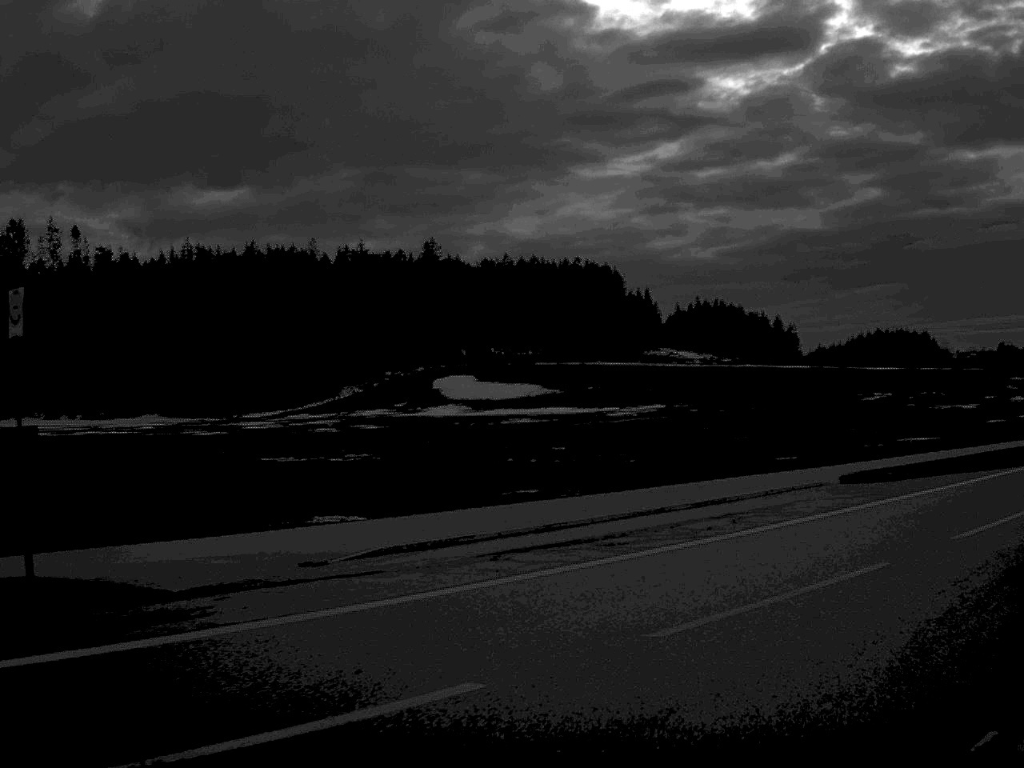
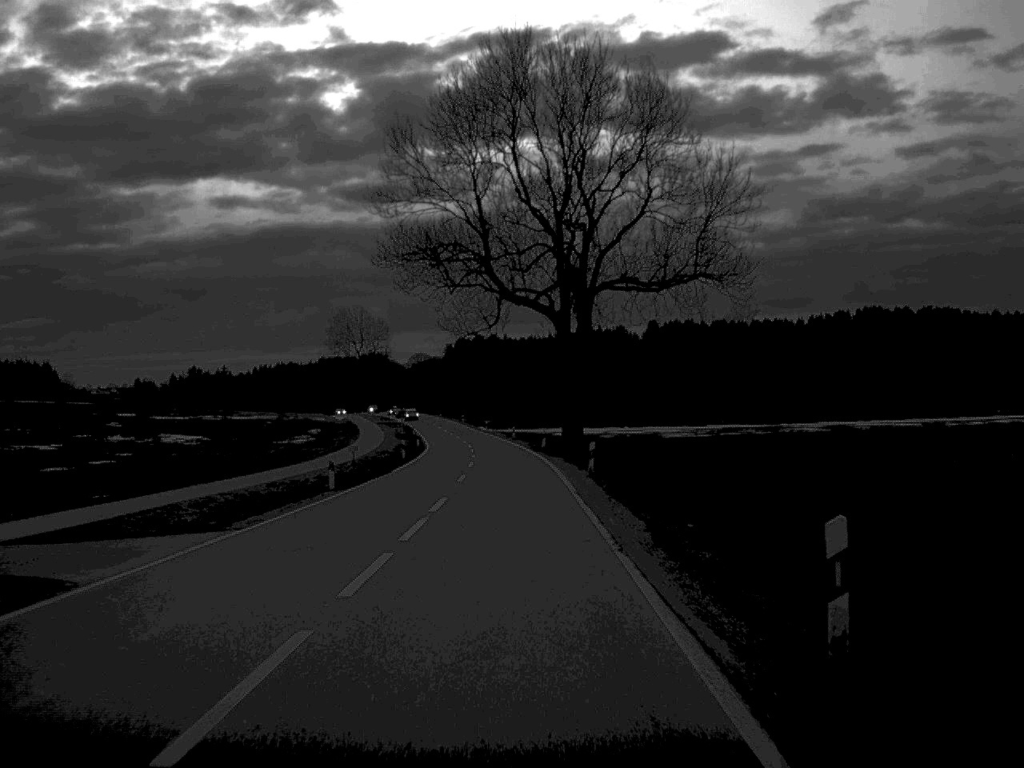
(+16.0, +27.1) m; +37°
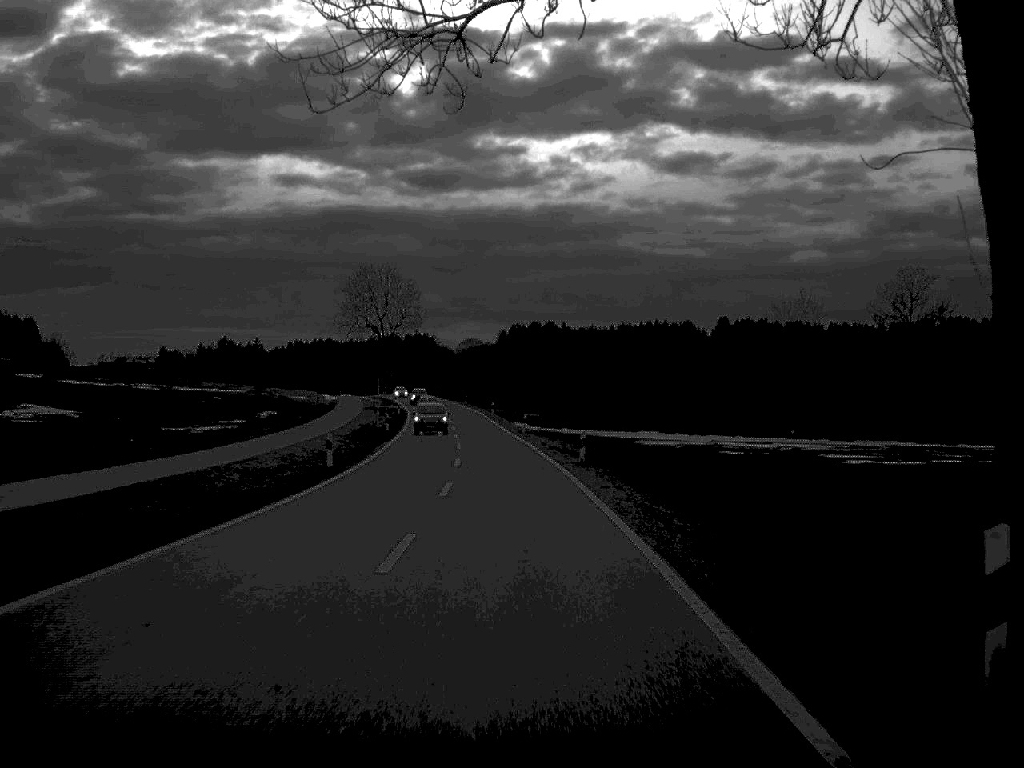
(-0.9, +58.7) m; -2°
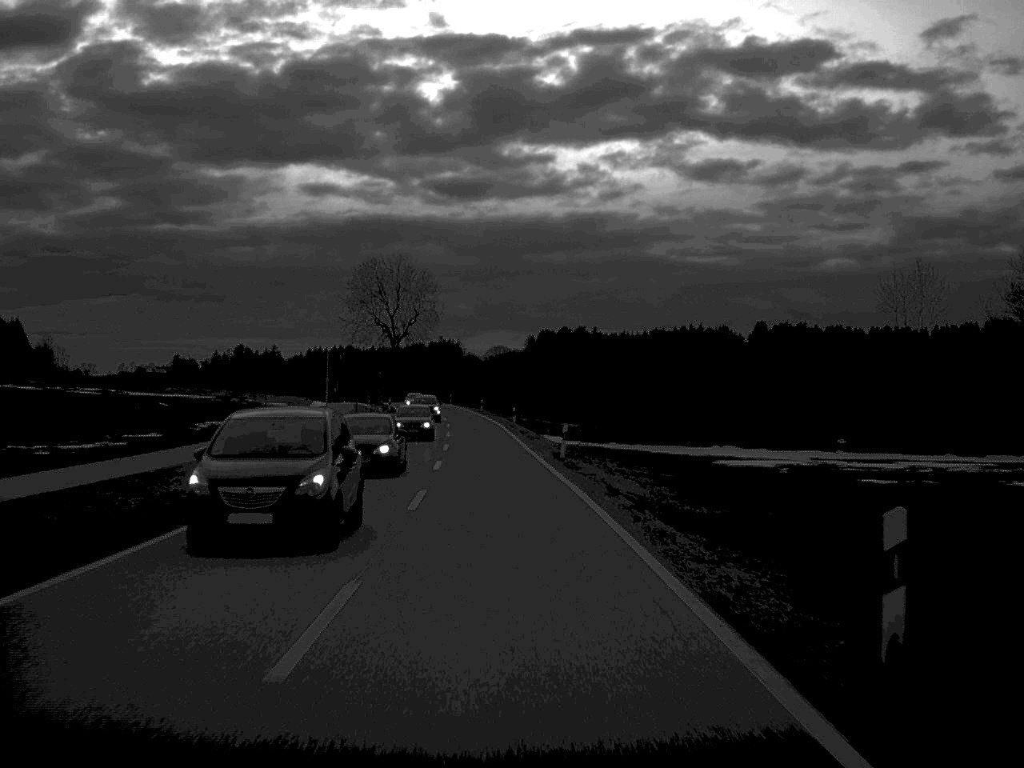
(-0.3, +29.1) m; -1°
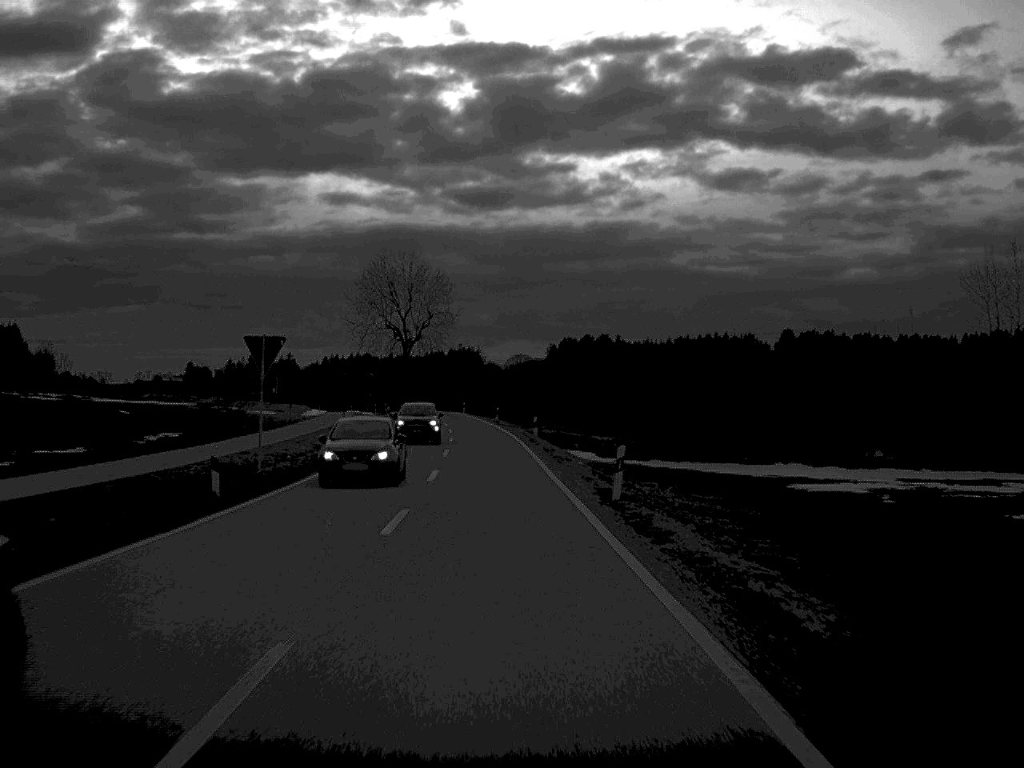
(-0.1, +15.2) m; -1°
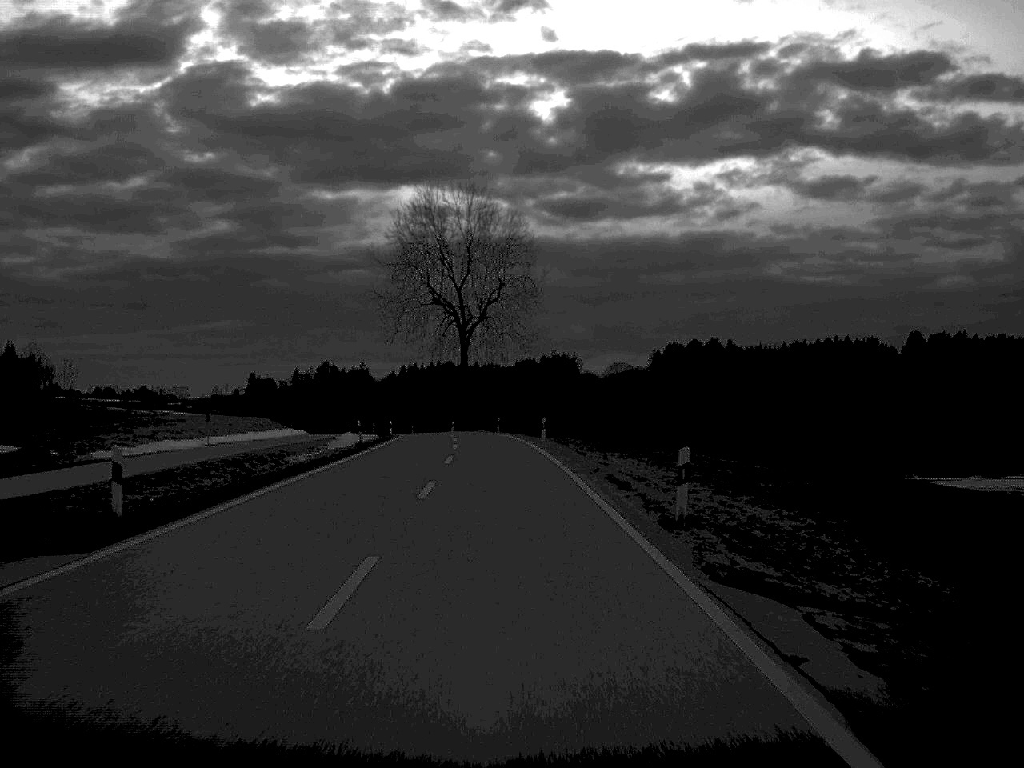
(-2.5, +67.6) m; -4°
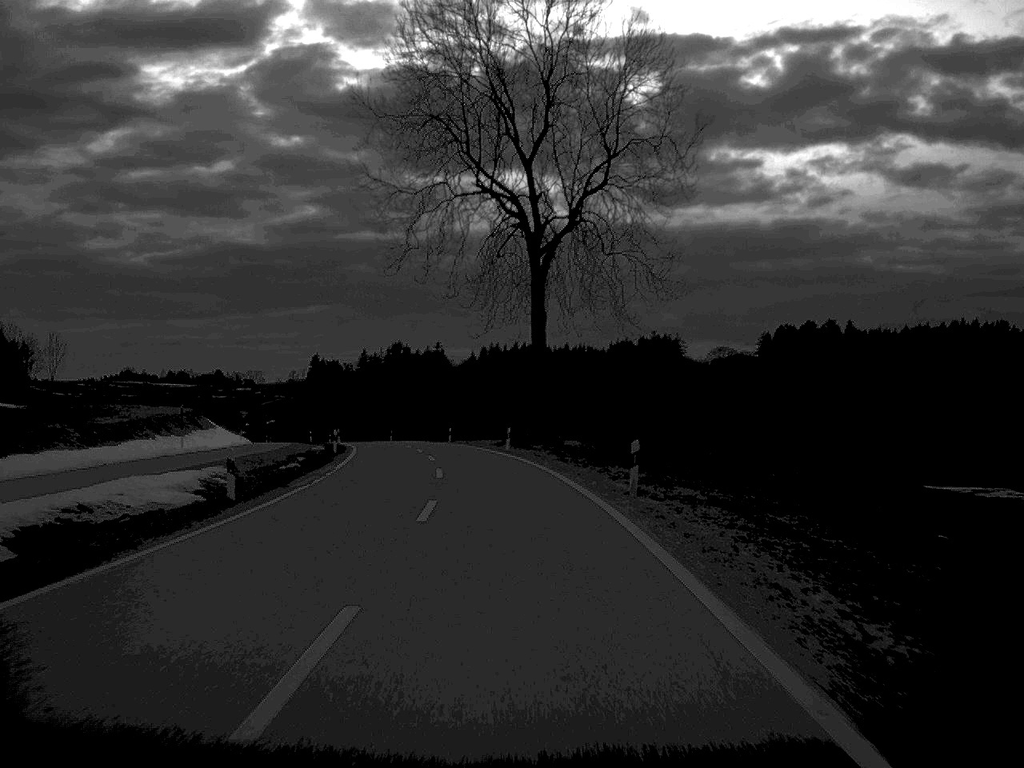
(-2.0, +62.2) m; -4°
